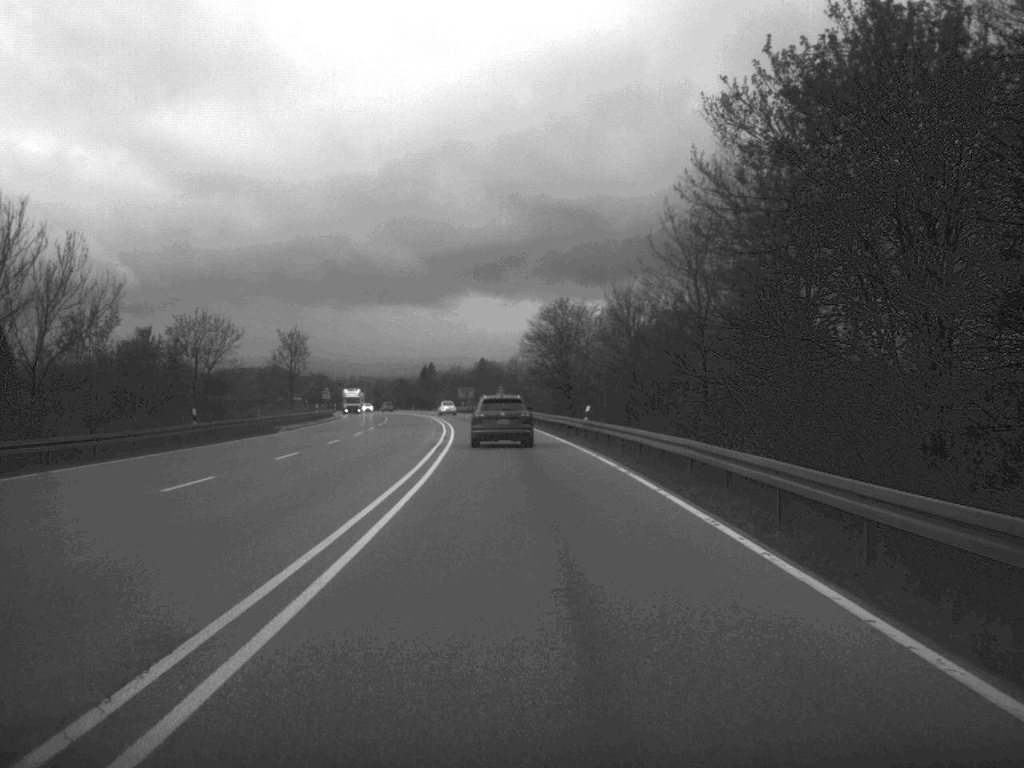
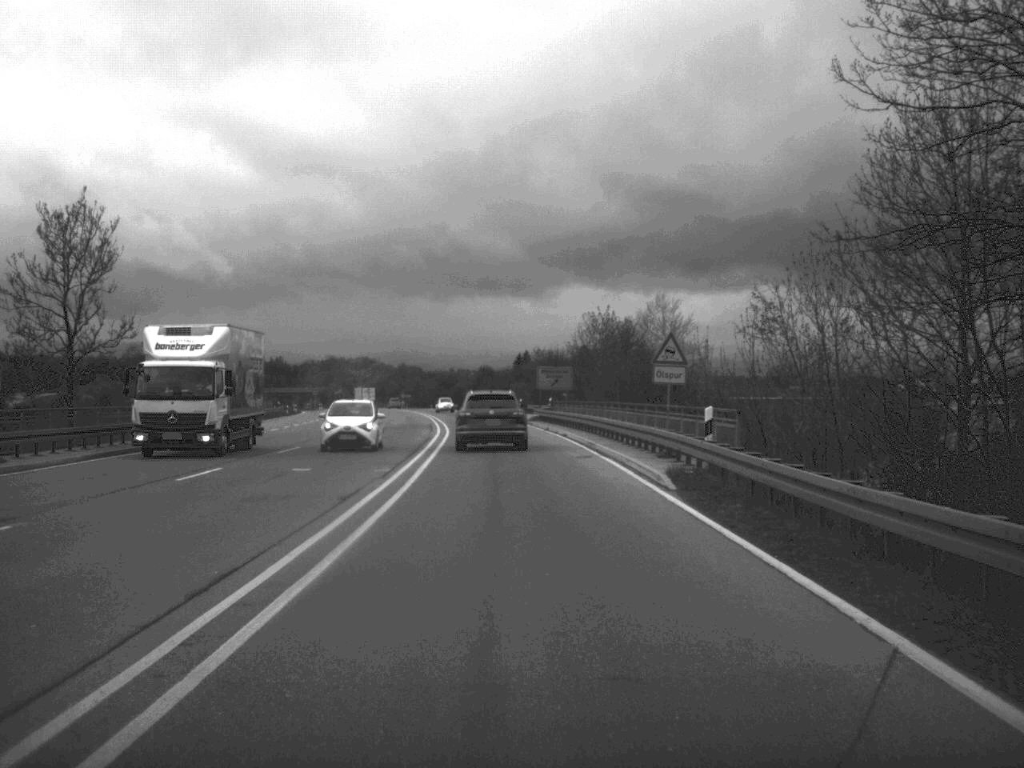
(-3.1, +81.3) m; -5°
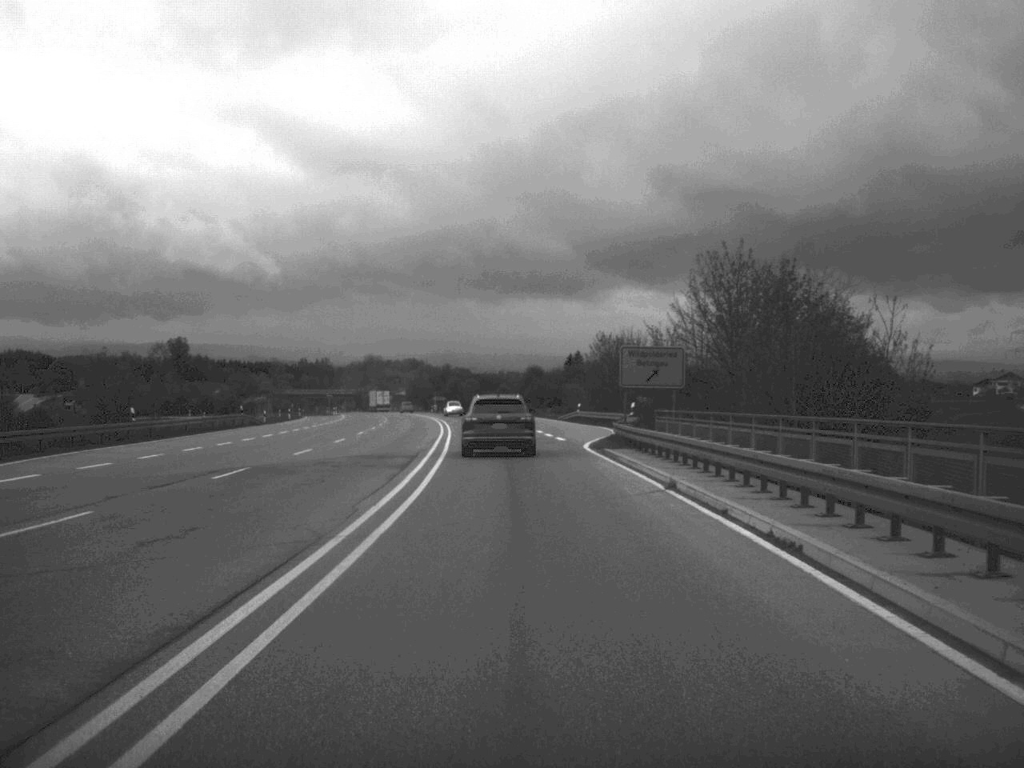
(-0.7, +33.4) m; -2°
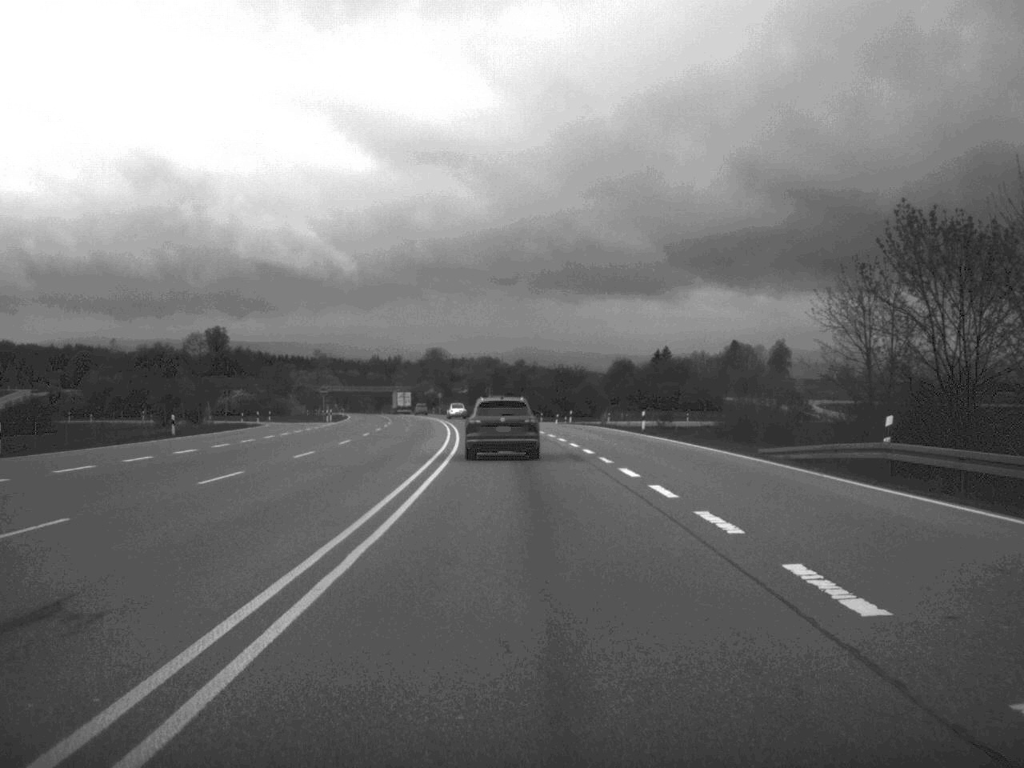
(-1.9, +60.4) m; -4°
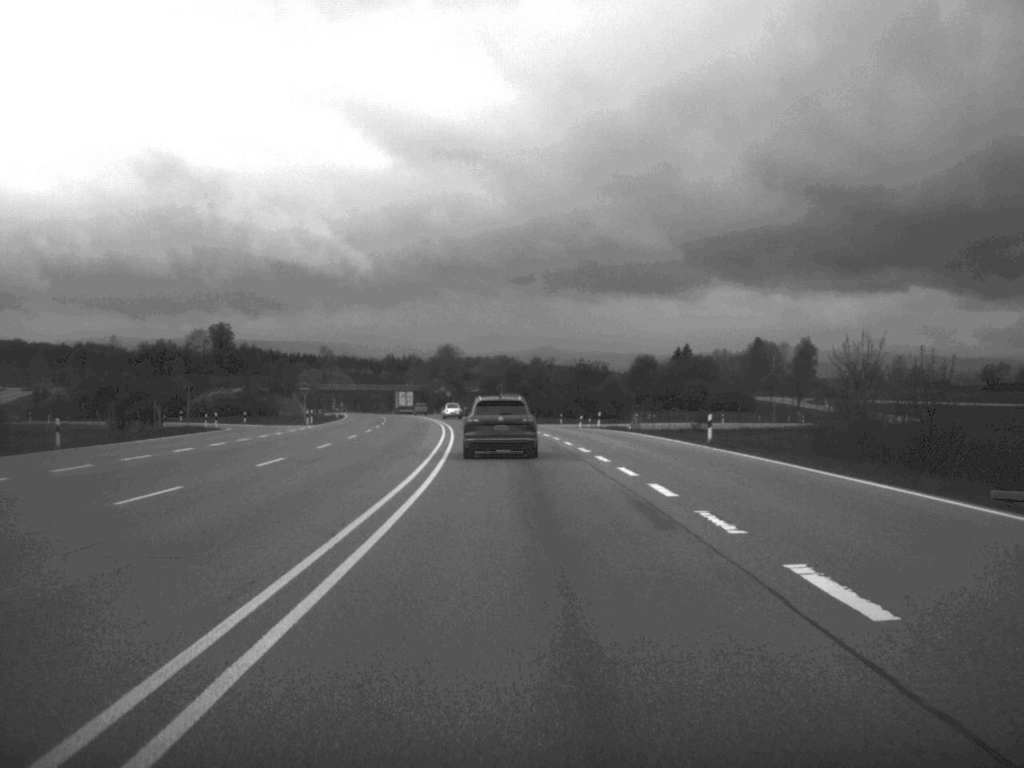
(-0.1, +17.3) m; -1°
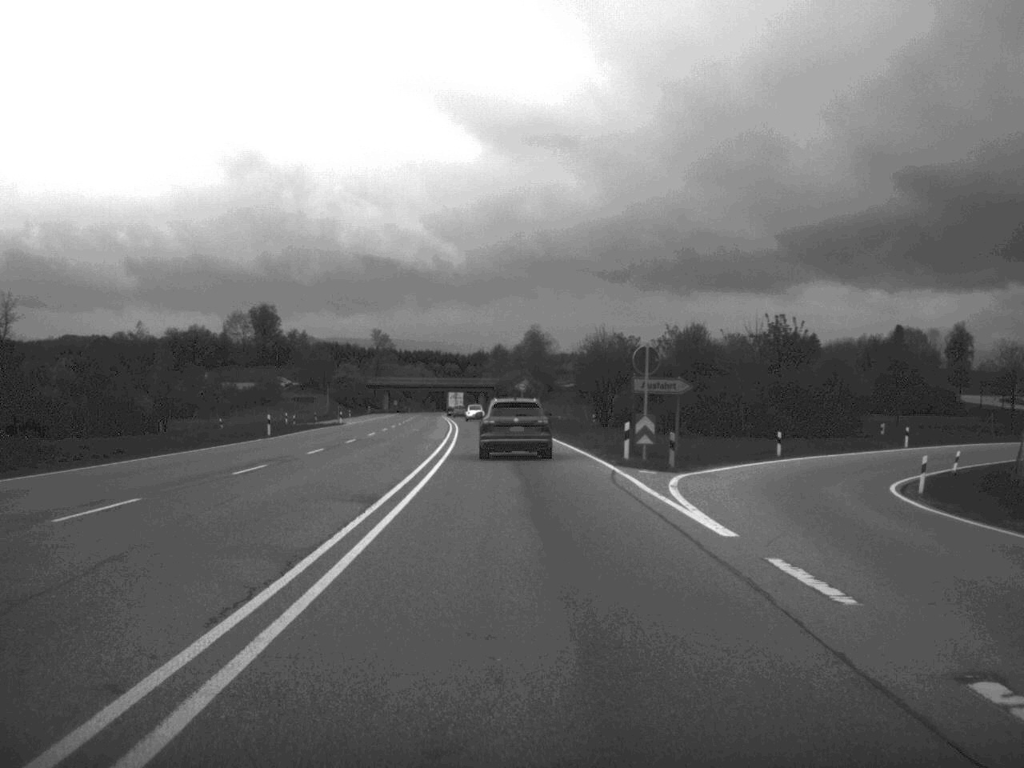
(-2.7, +73.8) m; -4°
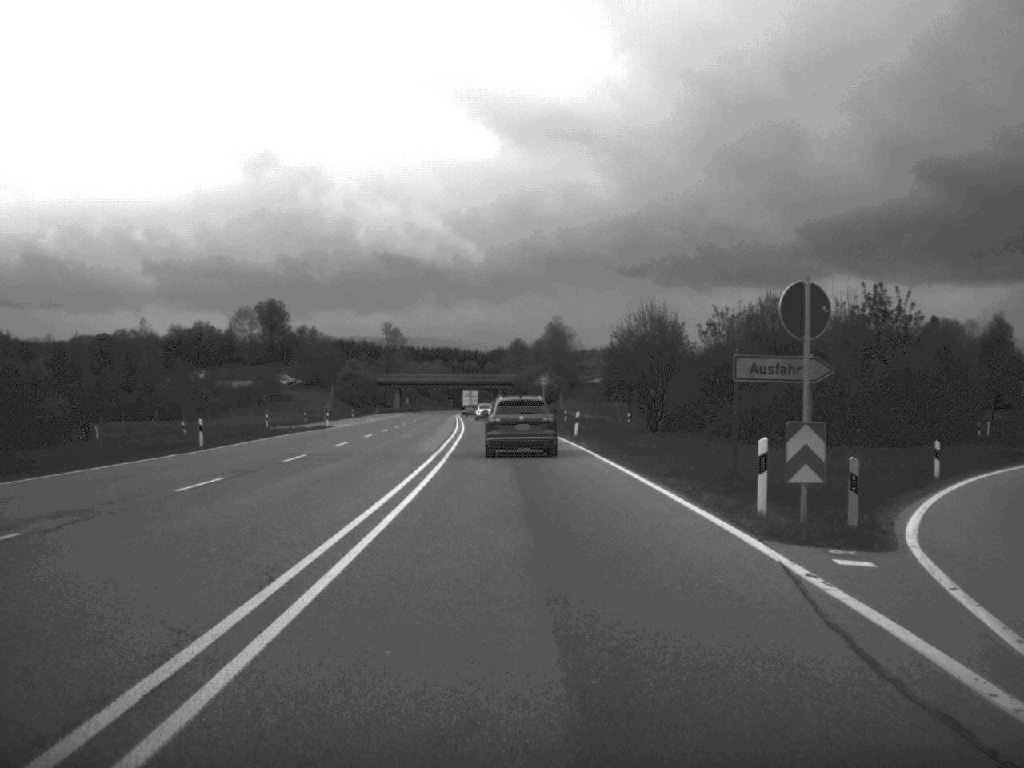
(-0.1, +17.2) m; -1°
